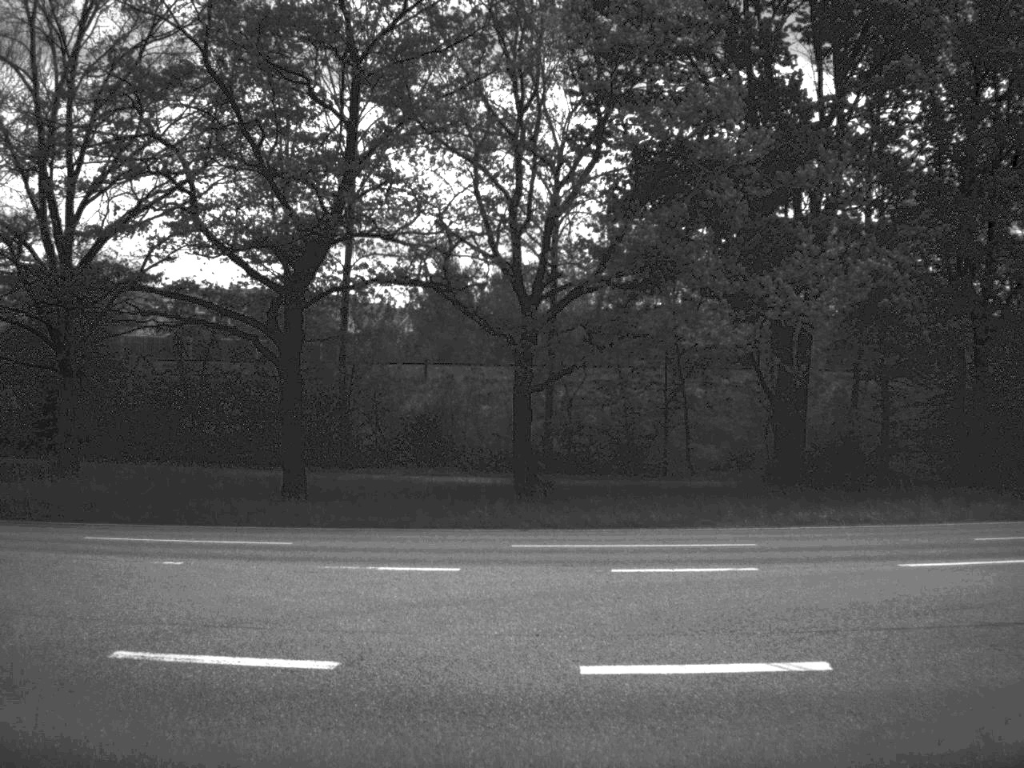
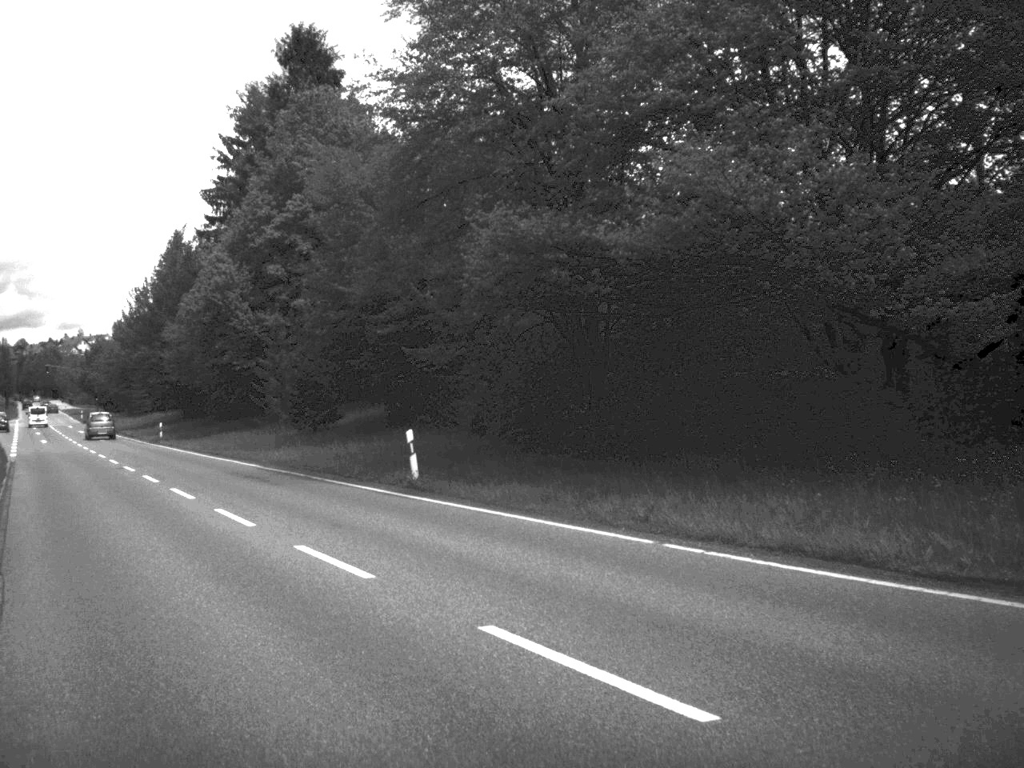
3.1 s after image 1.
(-8.5, +14.5) m; -64°
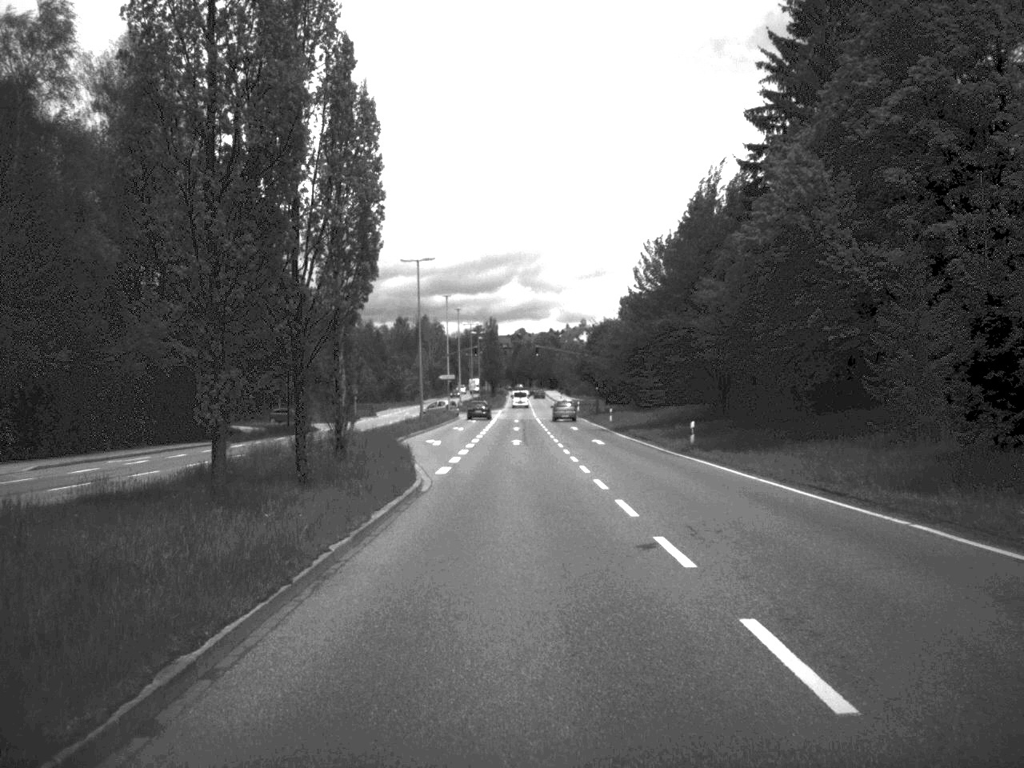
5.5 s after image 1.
(-6.7, +21.5) m; -22°
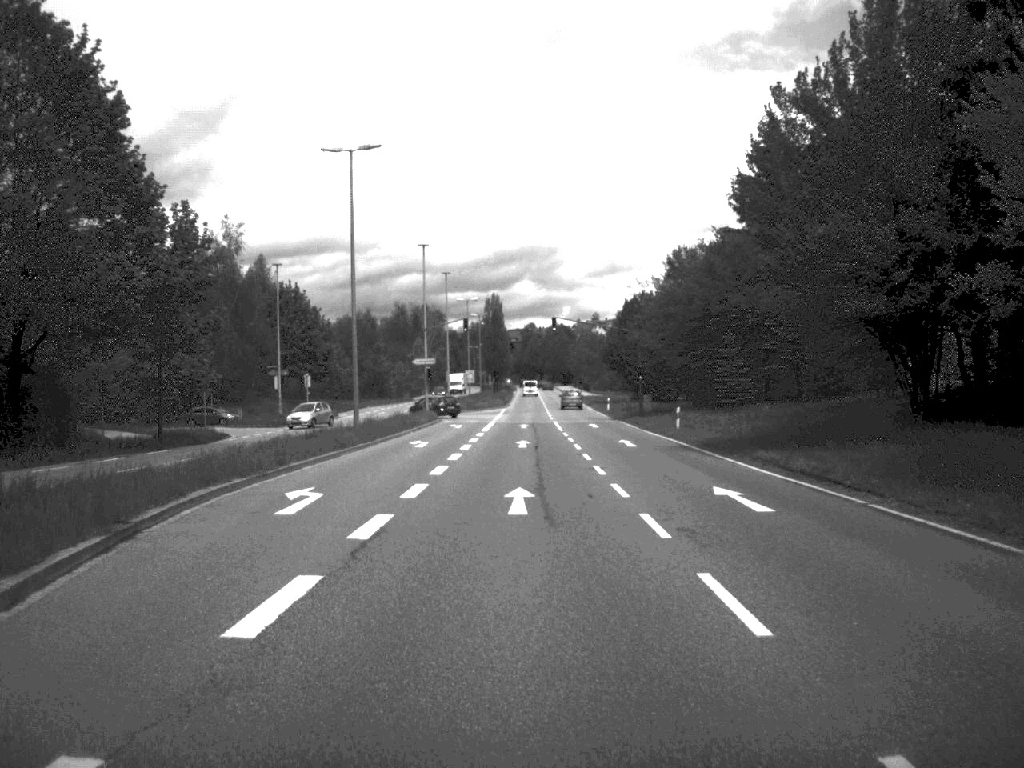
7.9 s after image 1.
(-0.2, +33.1) m; -1°
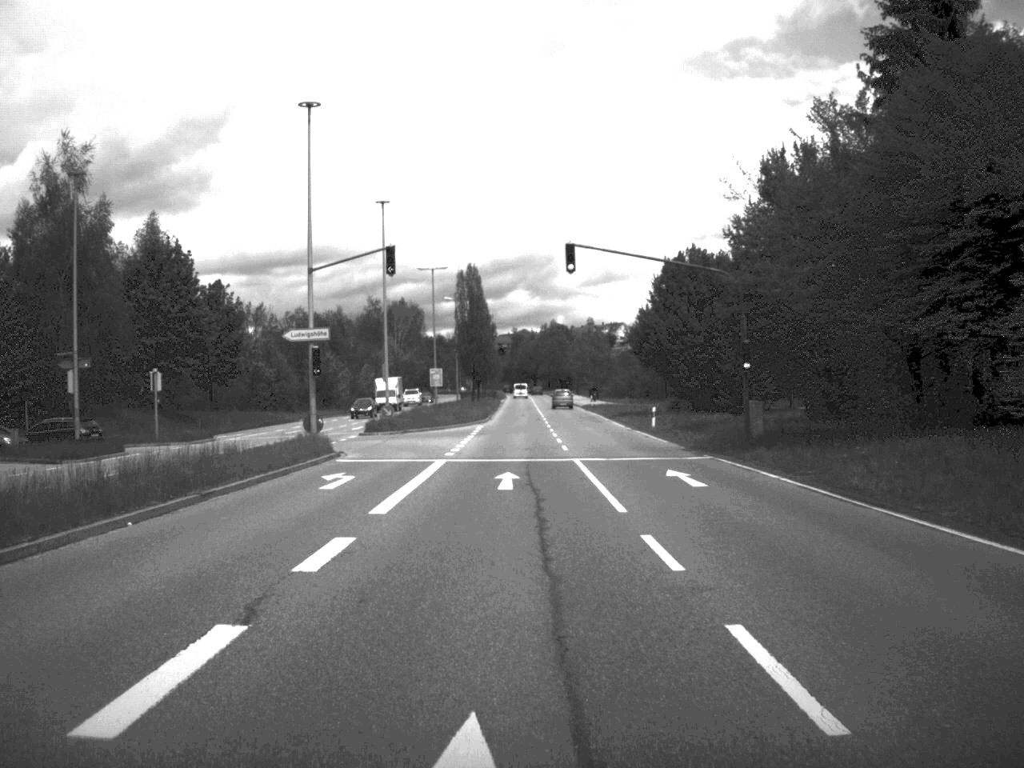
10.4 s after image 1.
(0.0, +37.8) m; 0°
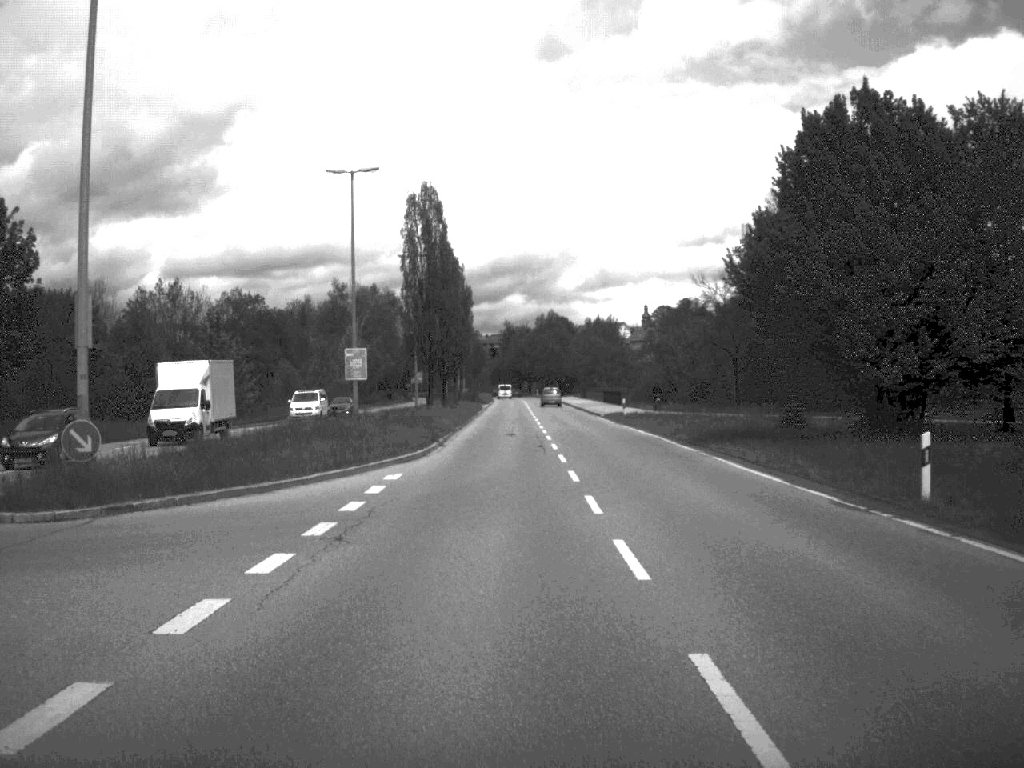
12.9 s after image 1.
(0.0, +39.1) m; 0°
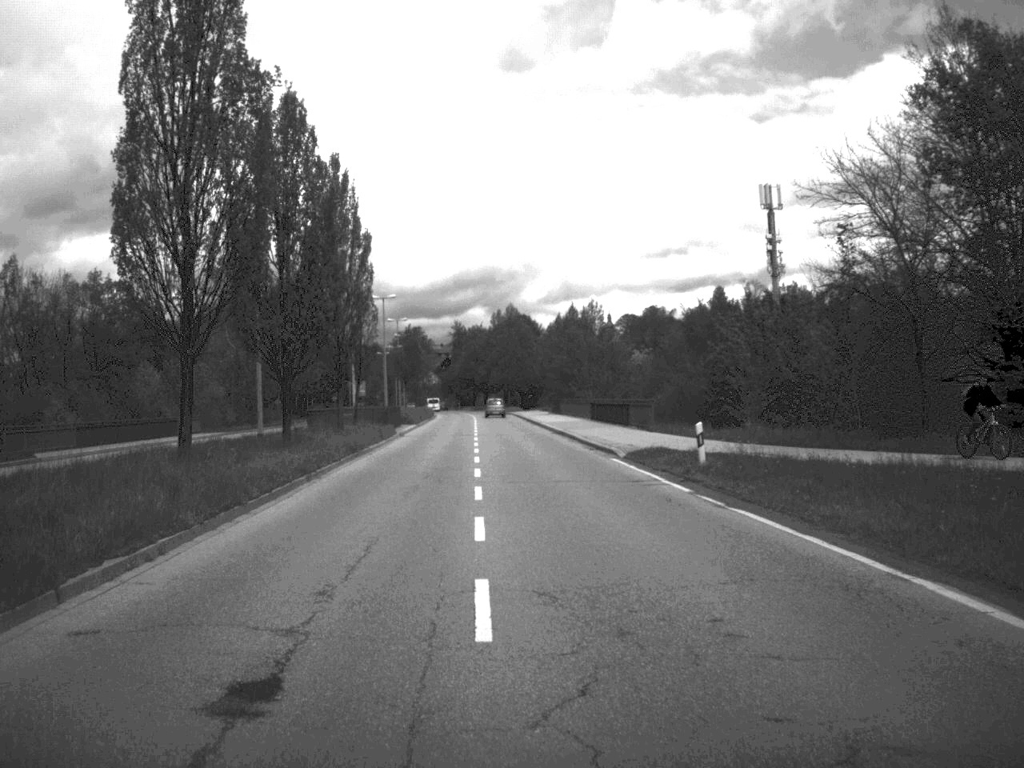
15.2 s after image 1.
(+0.6, +38.0) m; +2°
